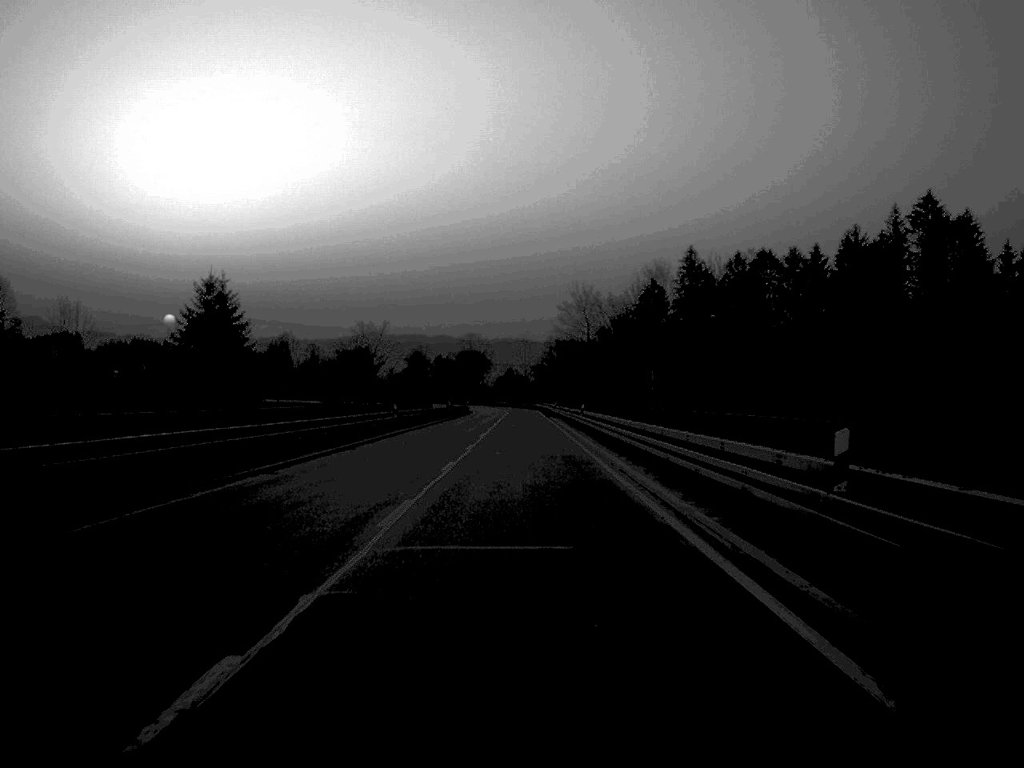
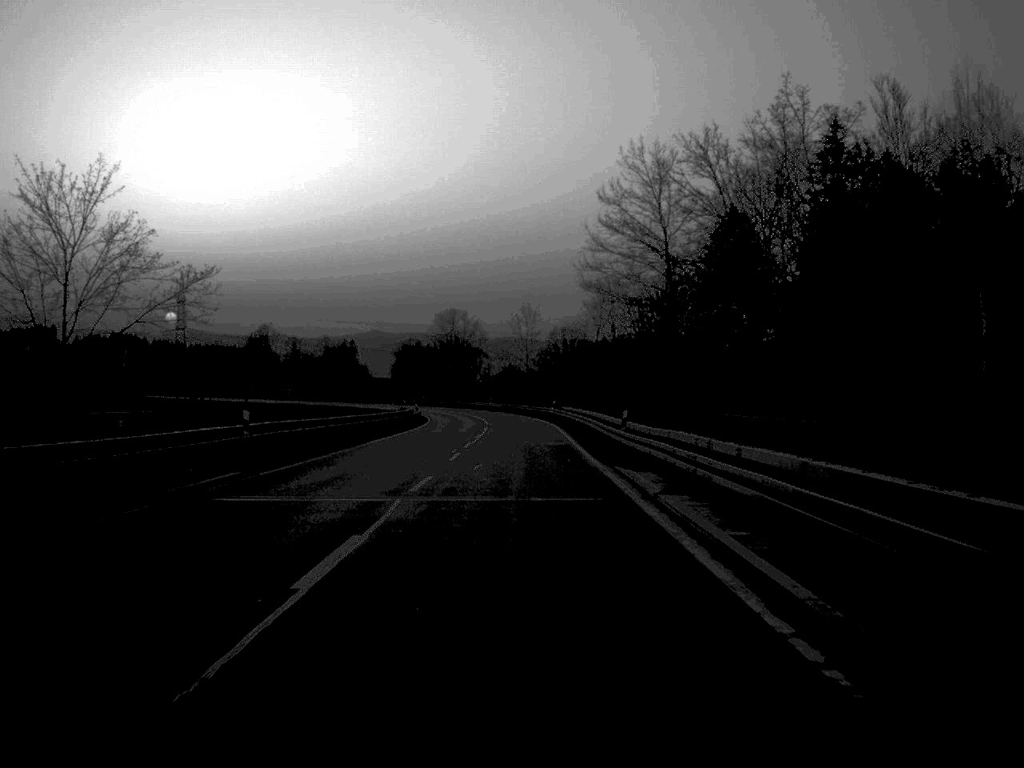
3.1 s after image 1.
(+0.1, +76.6) m; 0°
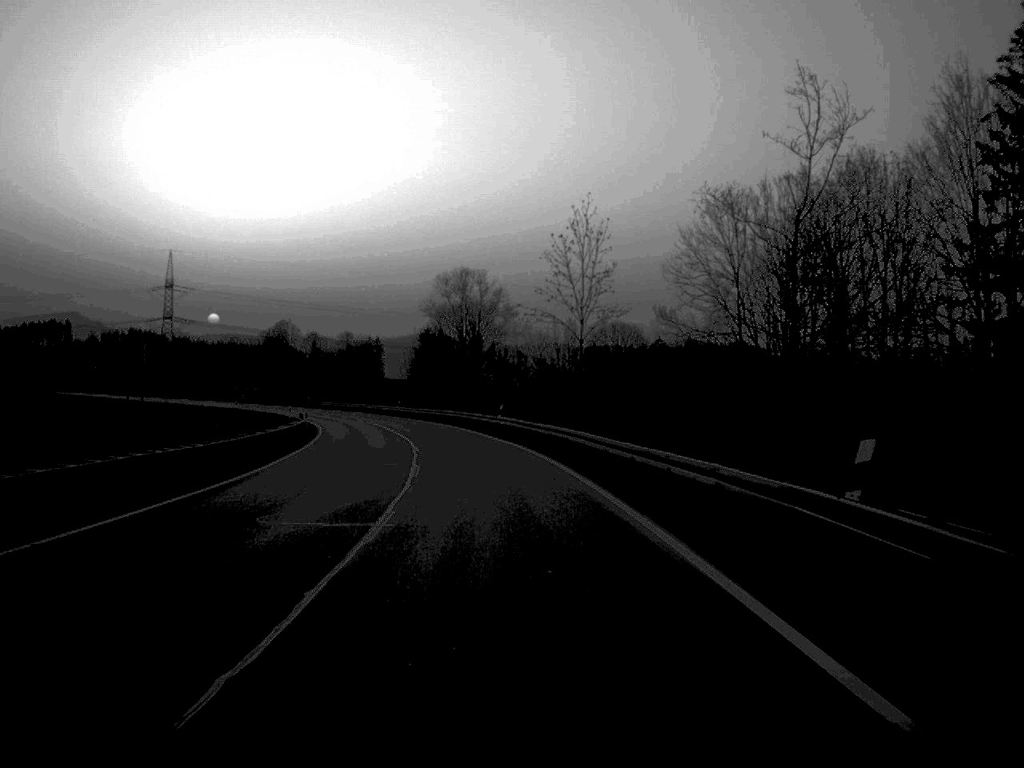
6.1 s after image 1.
(-0.5, +73.2) m; -2°
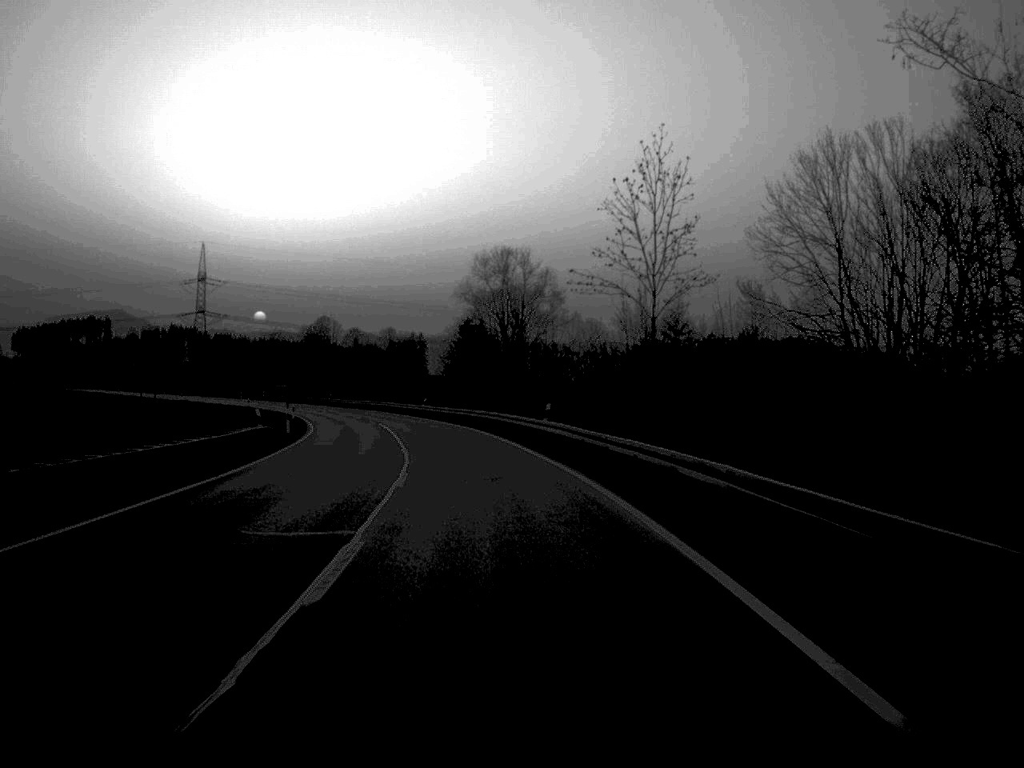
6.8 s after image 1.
(-0.3, +17.3) m; -2°
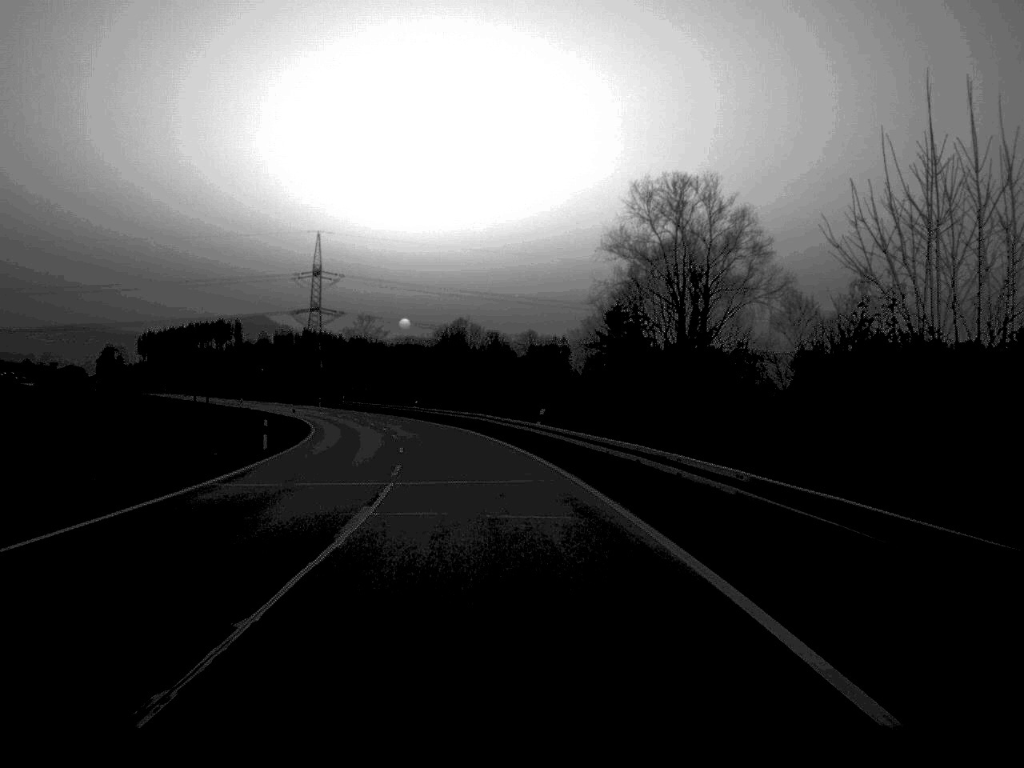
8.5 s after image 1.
(-2.5, +44.4) m; -6°
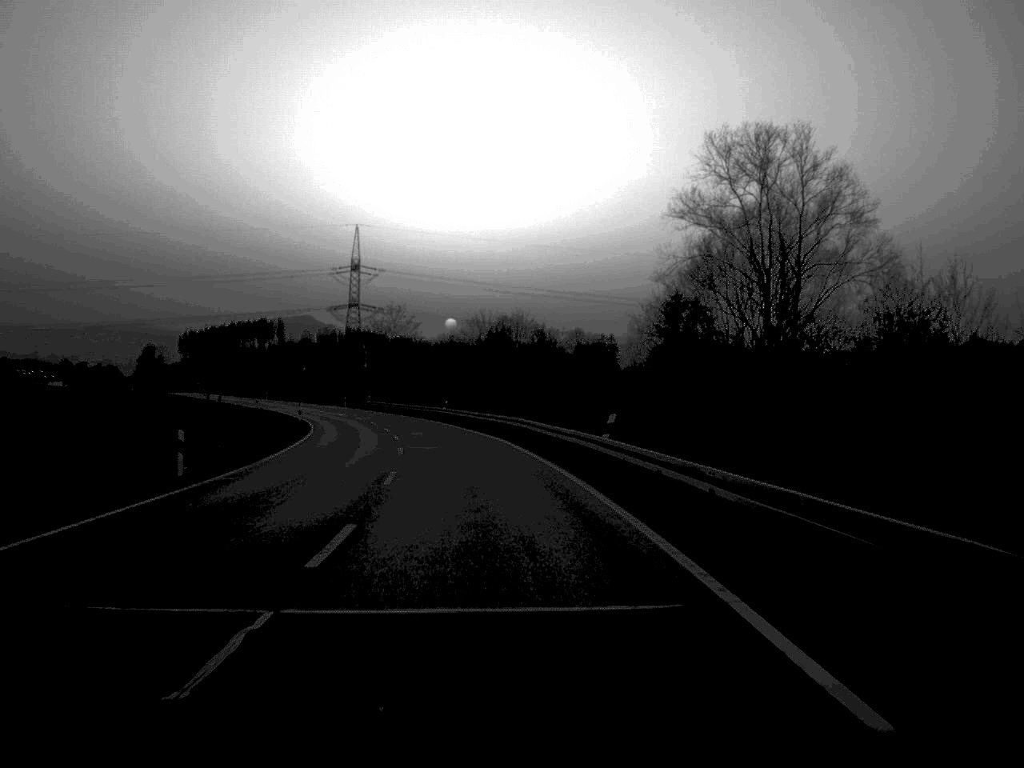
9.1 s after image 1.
(-0.3, +14.7) m; -2°
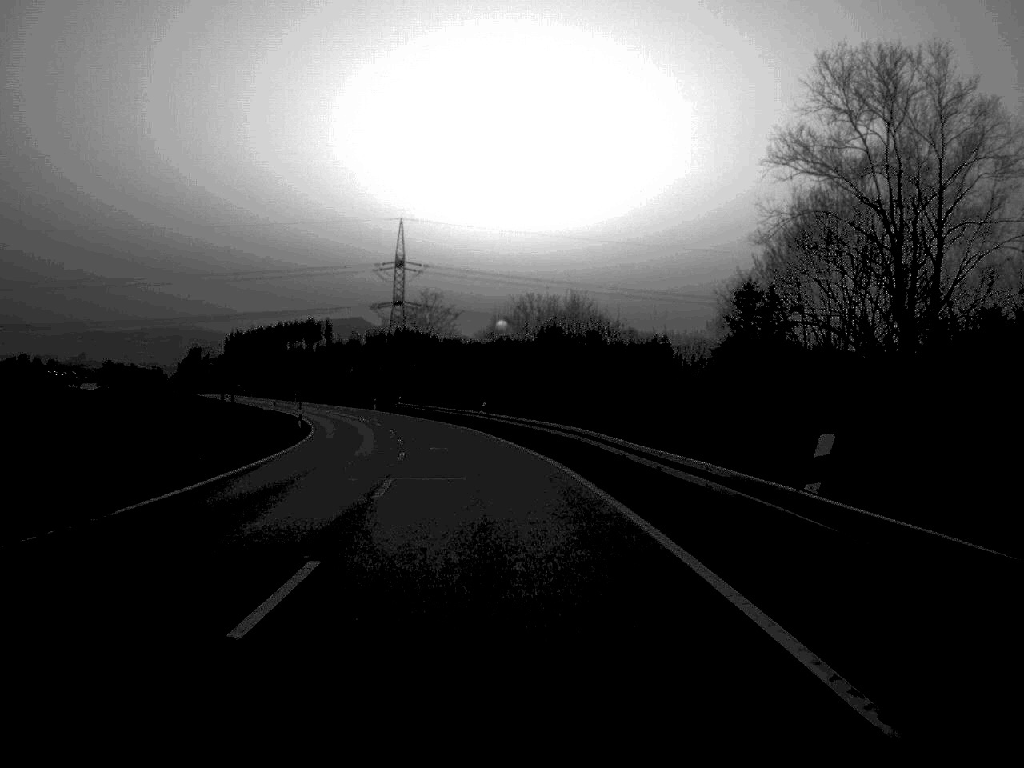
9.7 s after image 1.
(-0.3, +15.5) m; -2°
